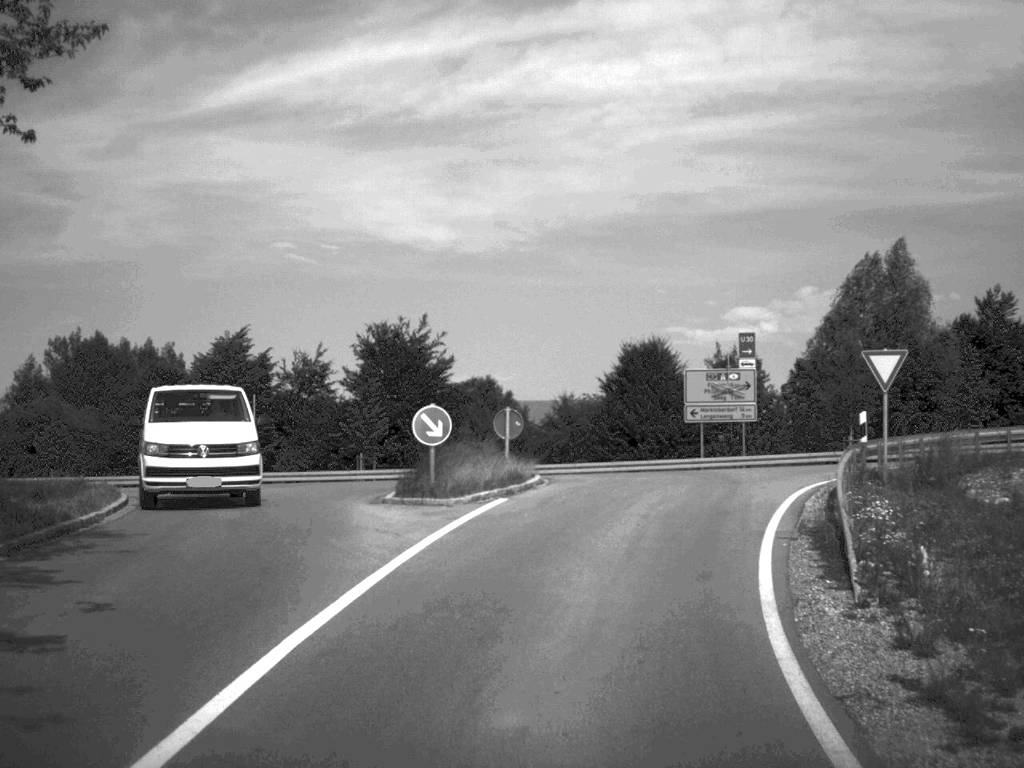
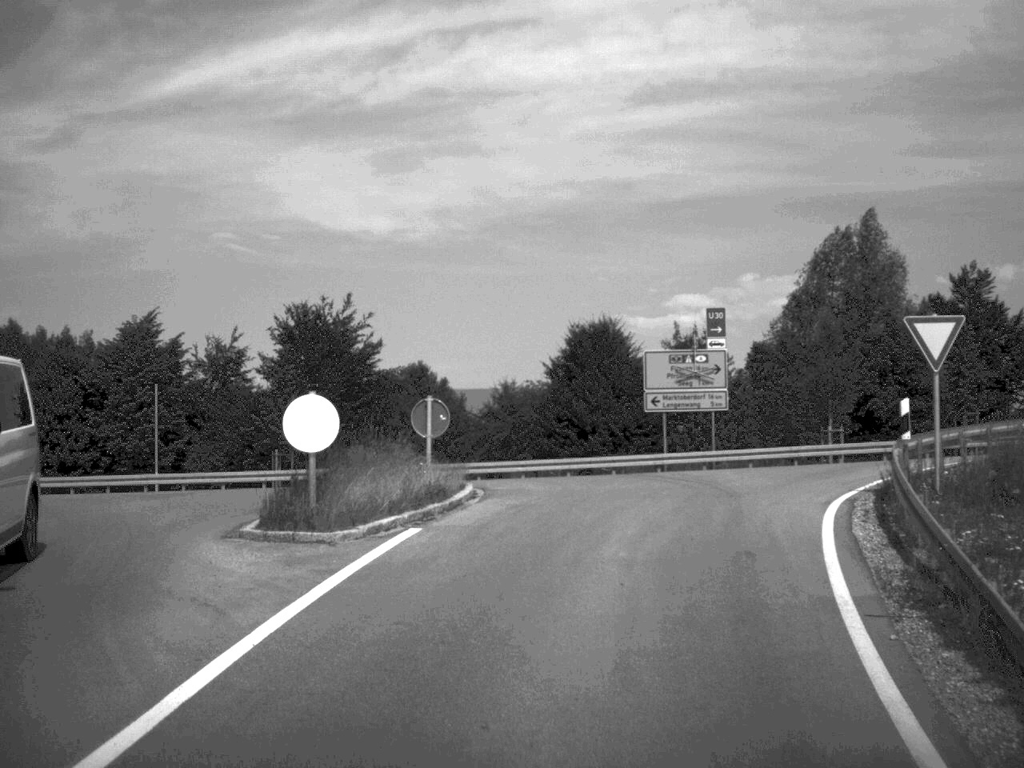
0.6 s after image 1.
(+0.1, +6.0) m; +2°
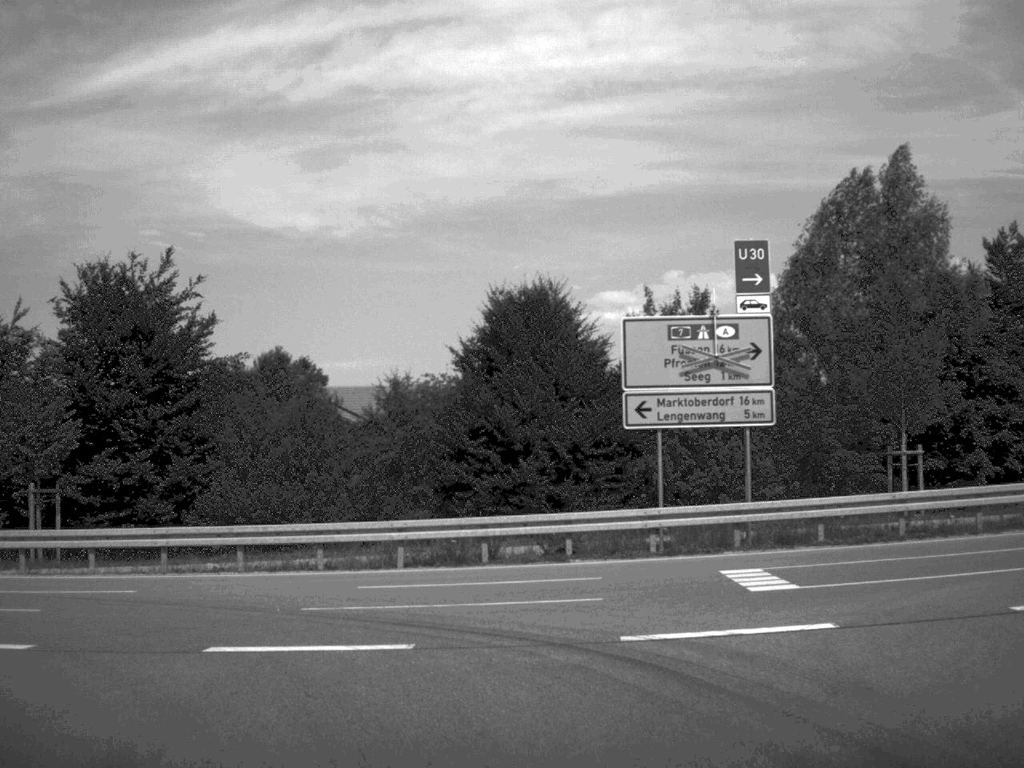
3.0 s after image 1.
(+0.6, +17.1) m; +3°
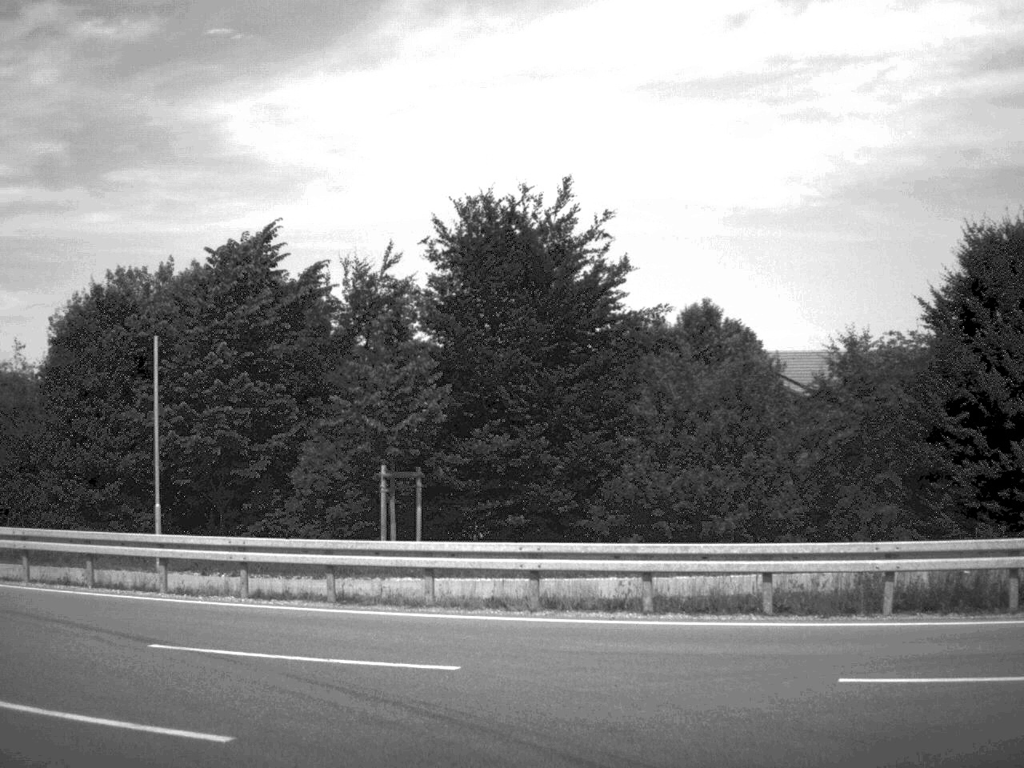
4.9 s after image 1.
(-0.8, +6.8) m; -20°
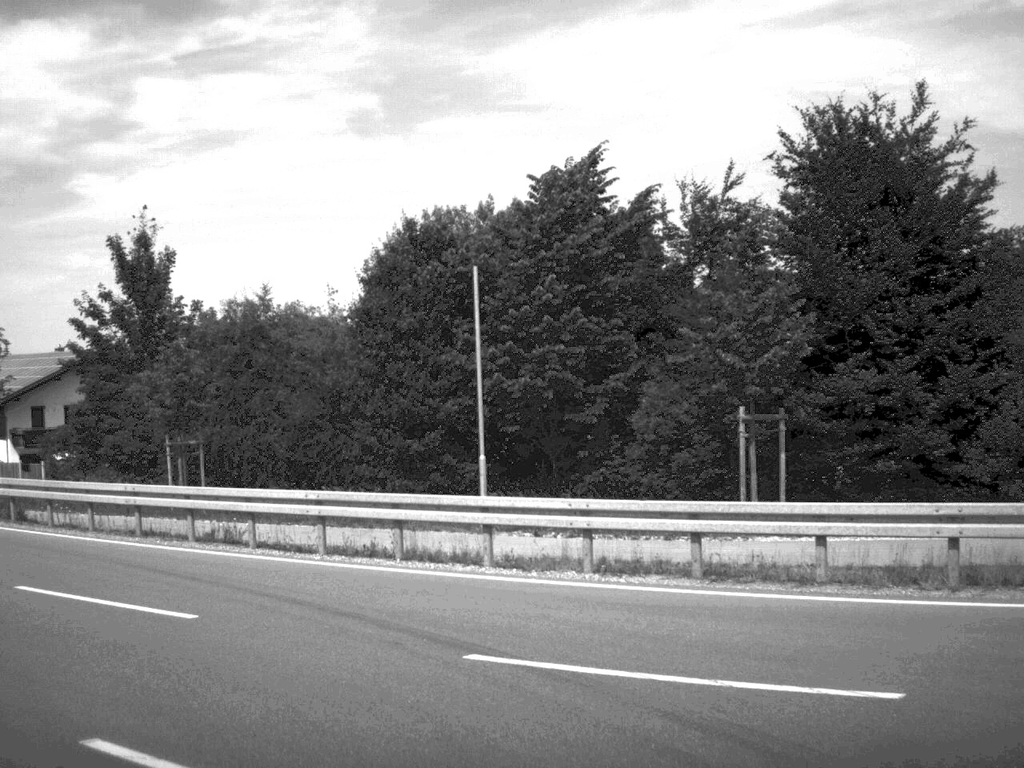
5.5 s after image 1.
(-0.4, +3.0) m; -15°
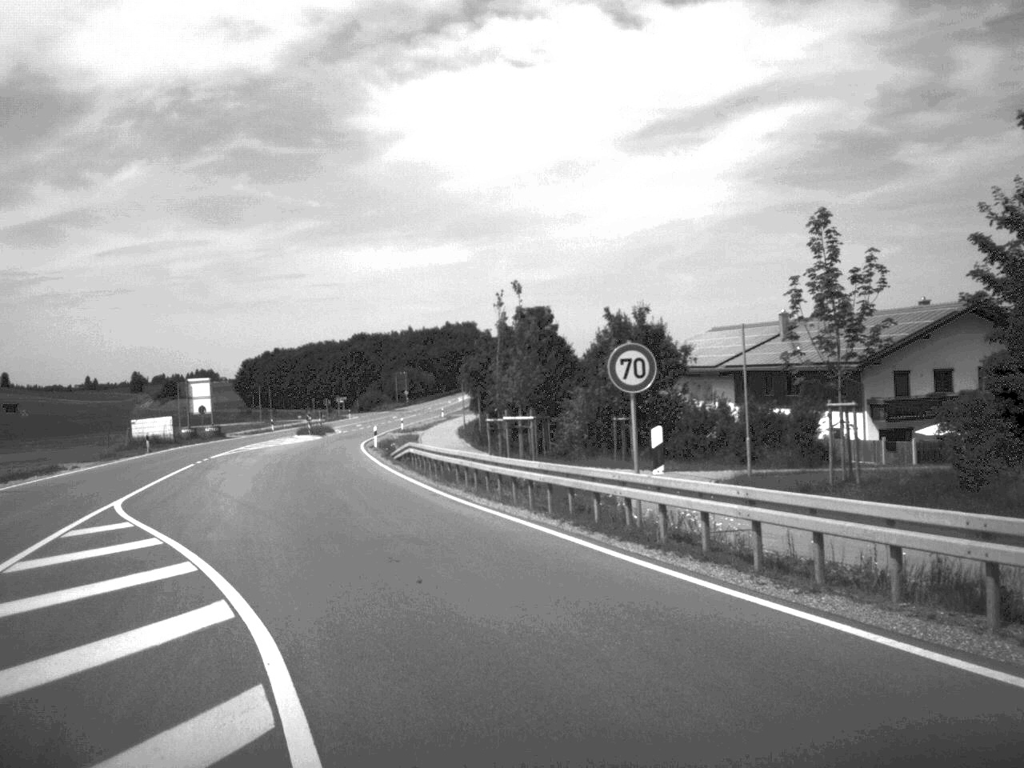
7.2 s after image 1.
(-5.3, +12.7) m; -37°
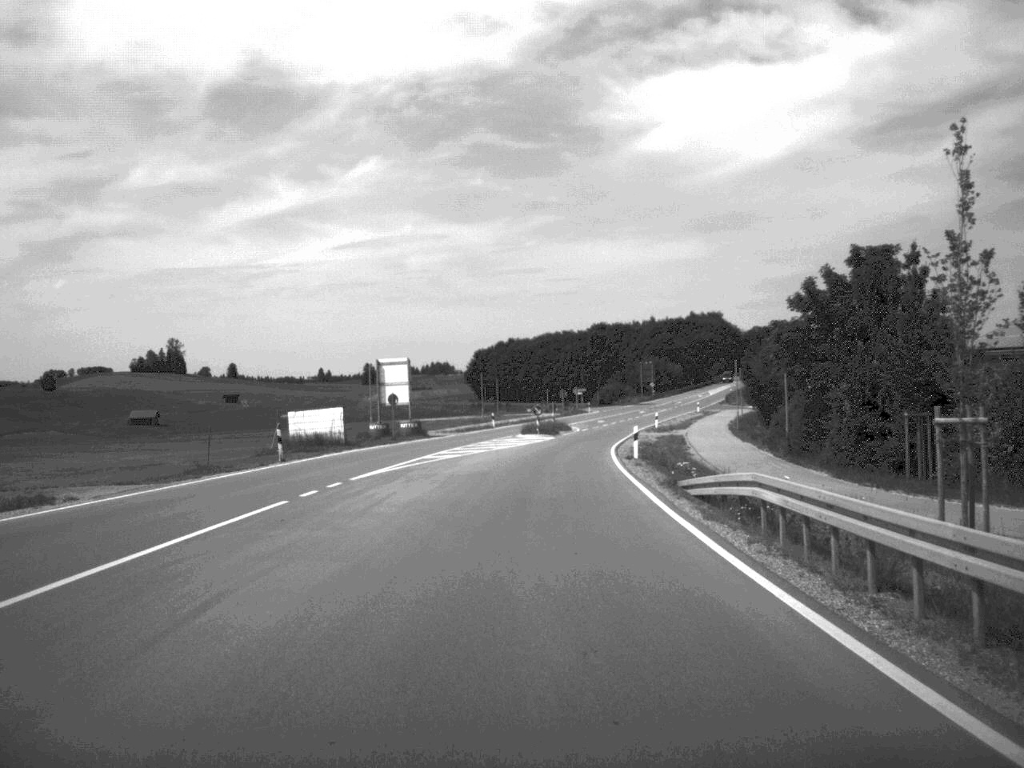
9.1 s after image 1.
(-3.1, +23.0) m; -10°
